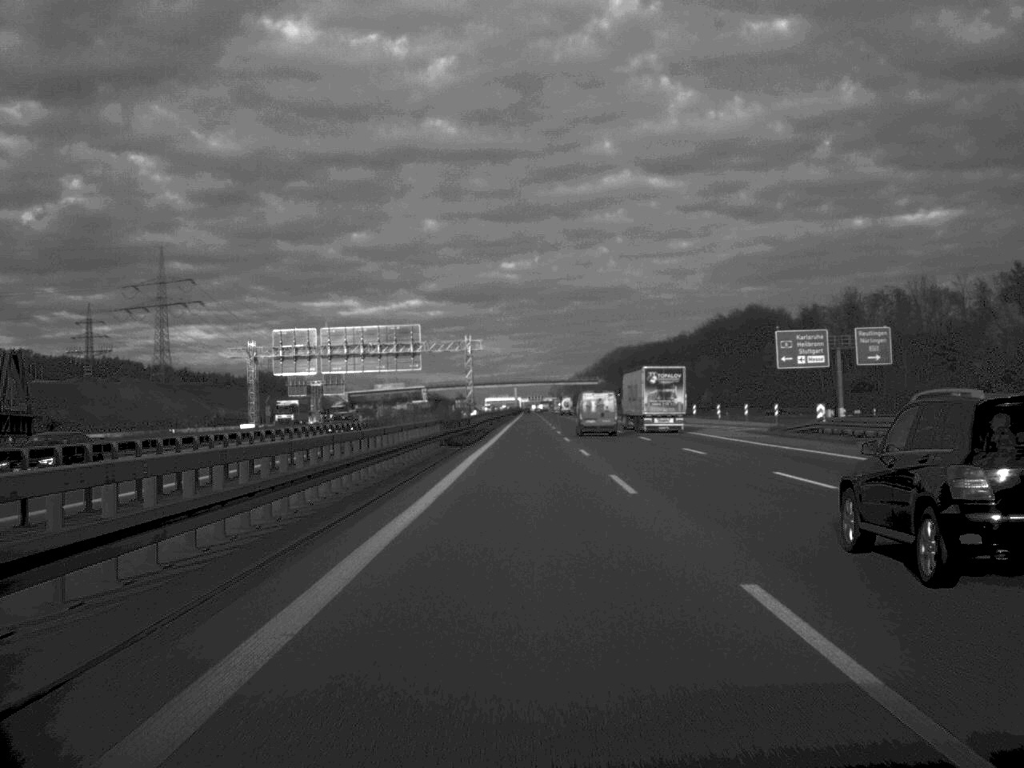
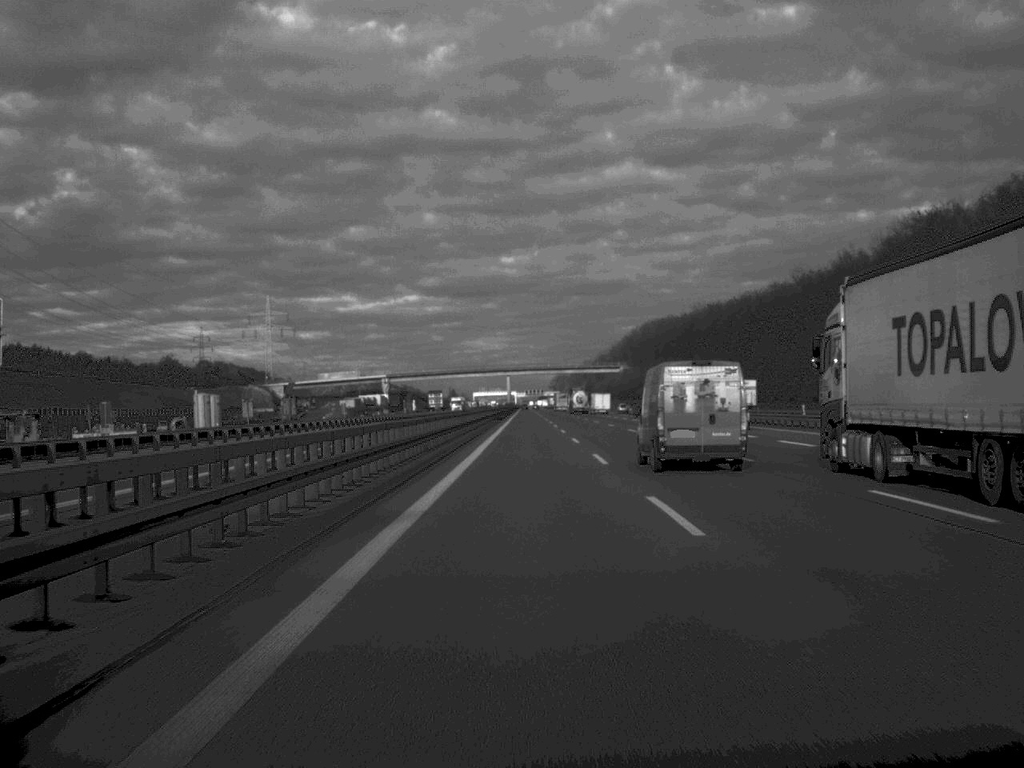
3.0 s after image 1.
(+0.1, +134.6) m; 0°
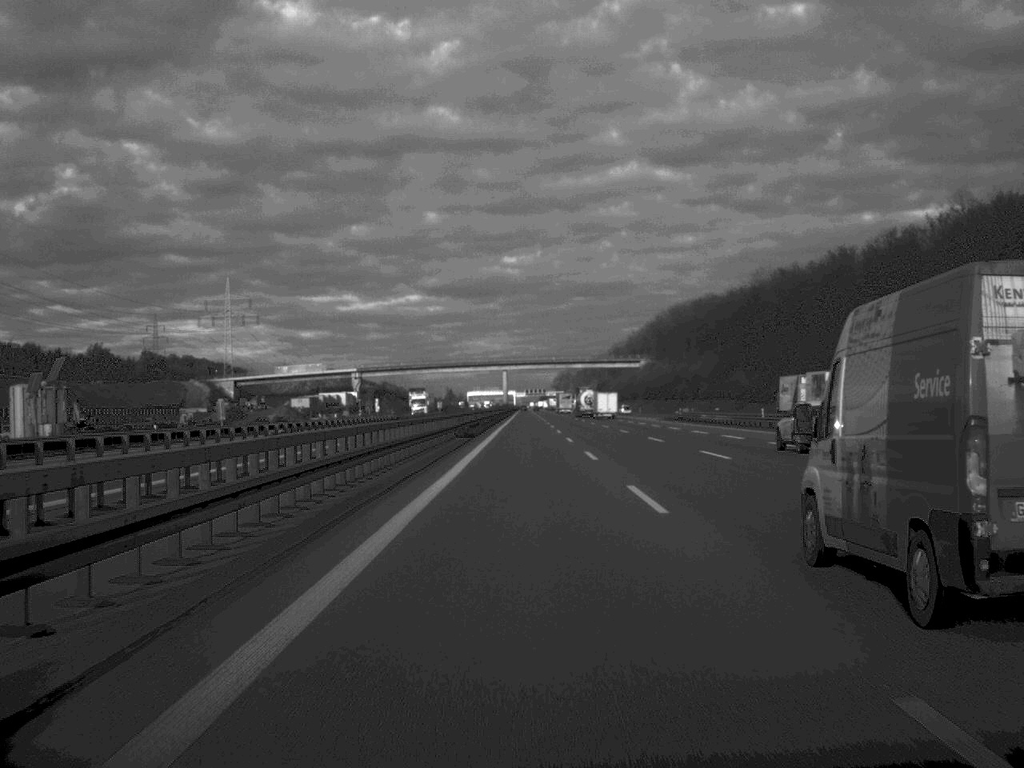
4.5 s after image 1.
(0.0, +68.0) m; 0°
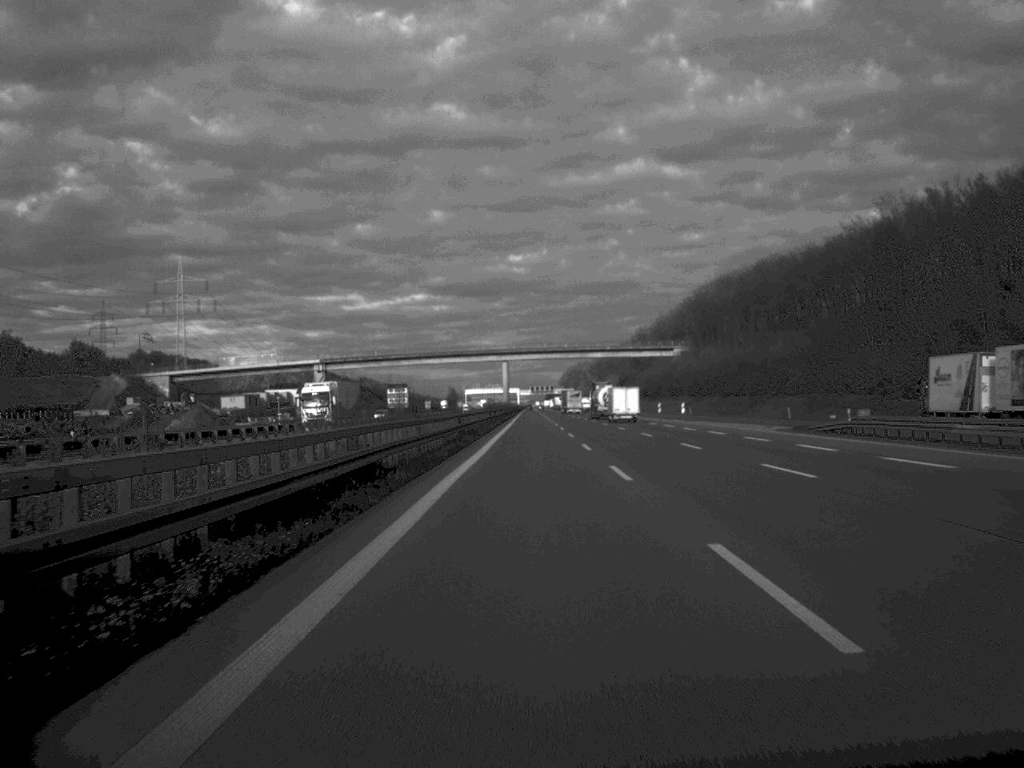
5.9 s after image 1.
(-0.1, +63.5) m; 0°
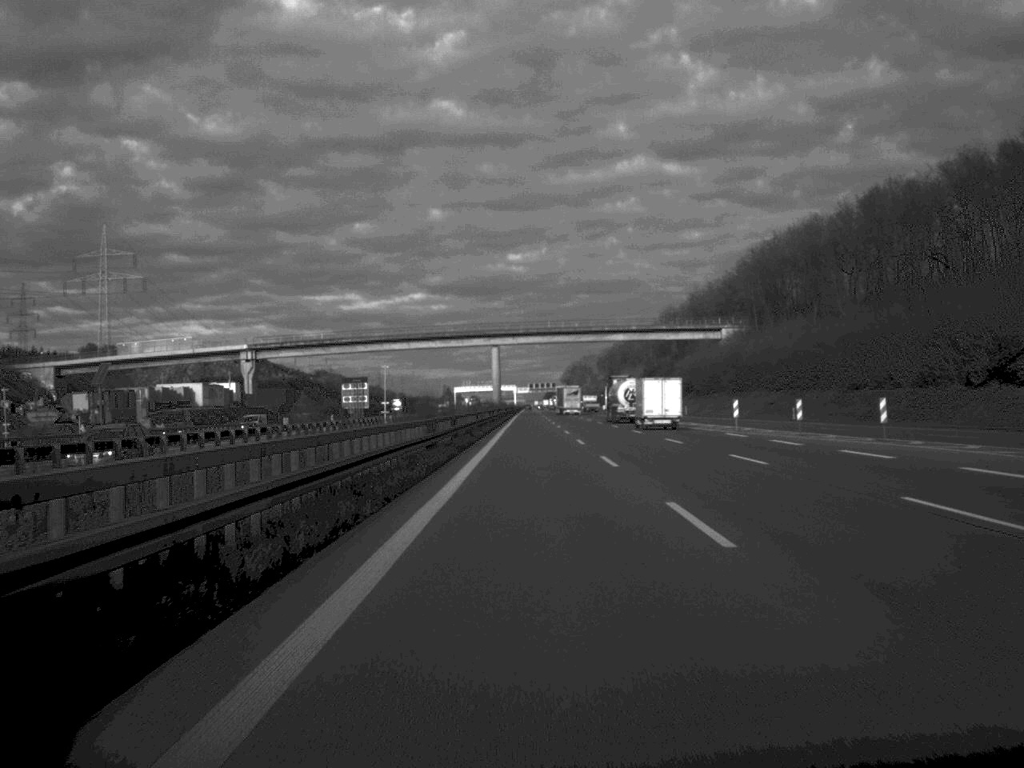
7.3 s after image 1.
(0.0, +66.5) m; 0°
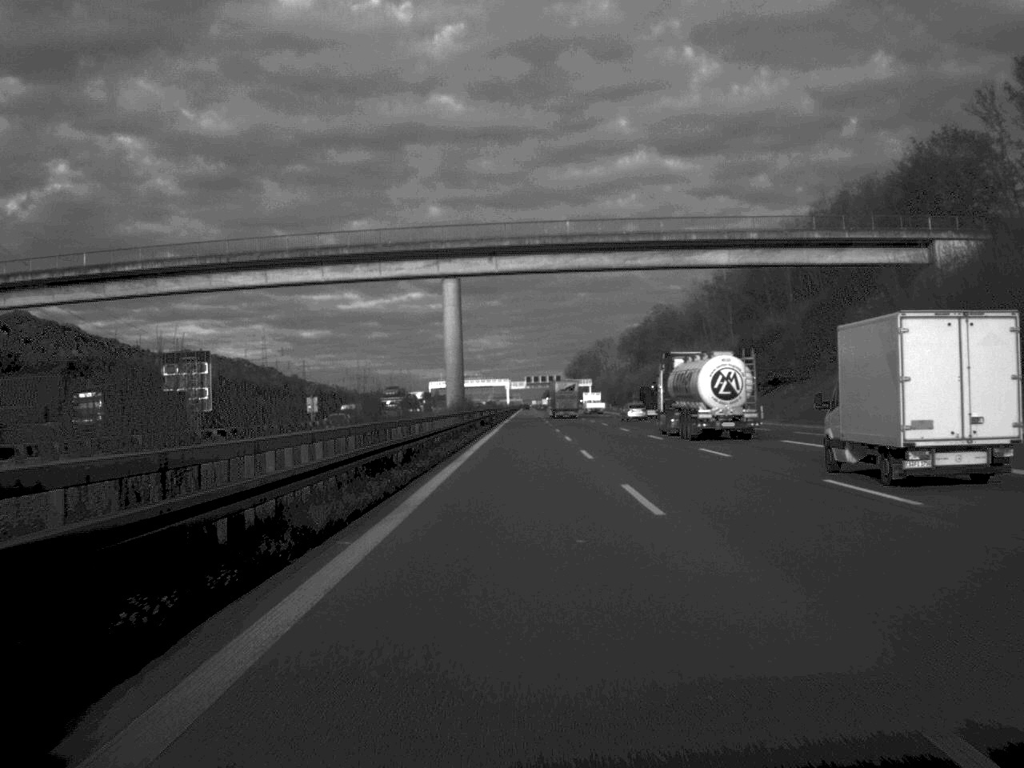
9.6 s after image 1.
(+0.3, +102.8) m; 0°
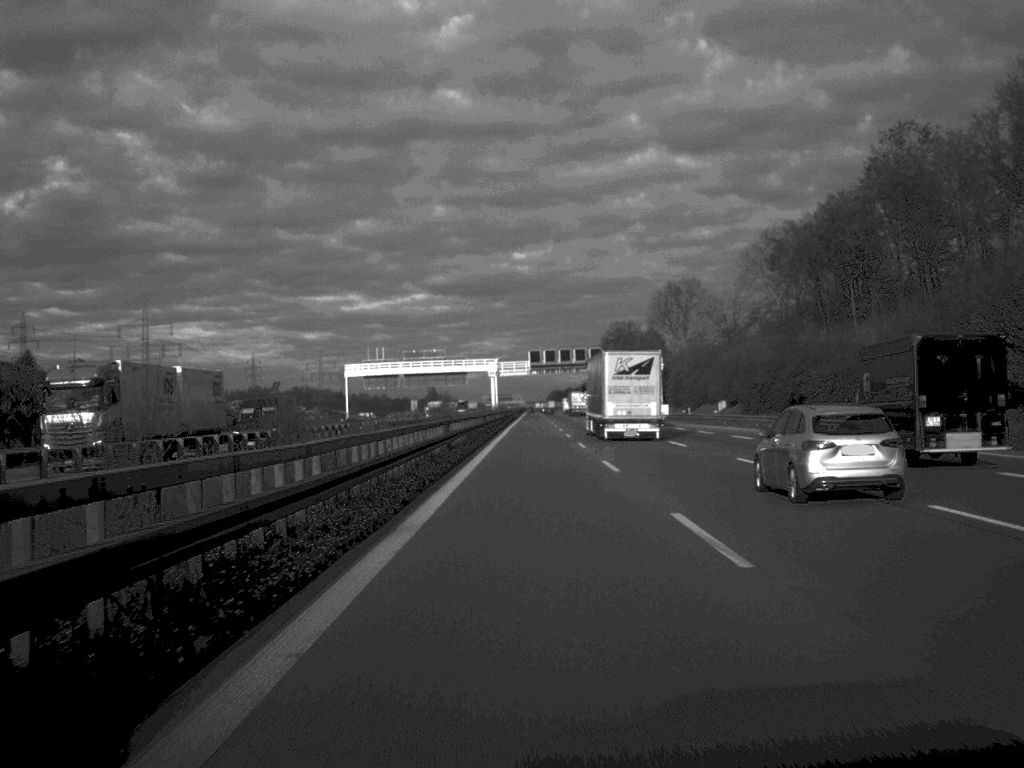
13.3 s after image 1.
(-0.4, +166.3) m; 0°
